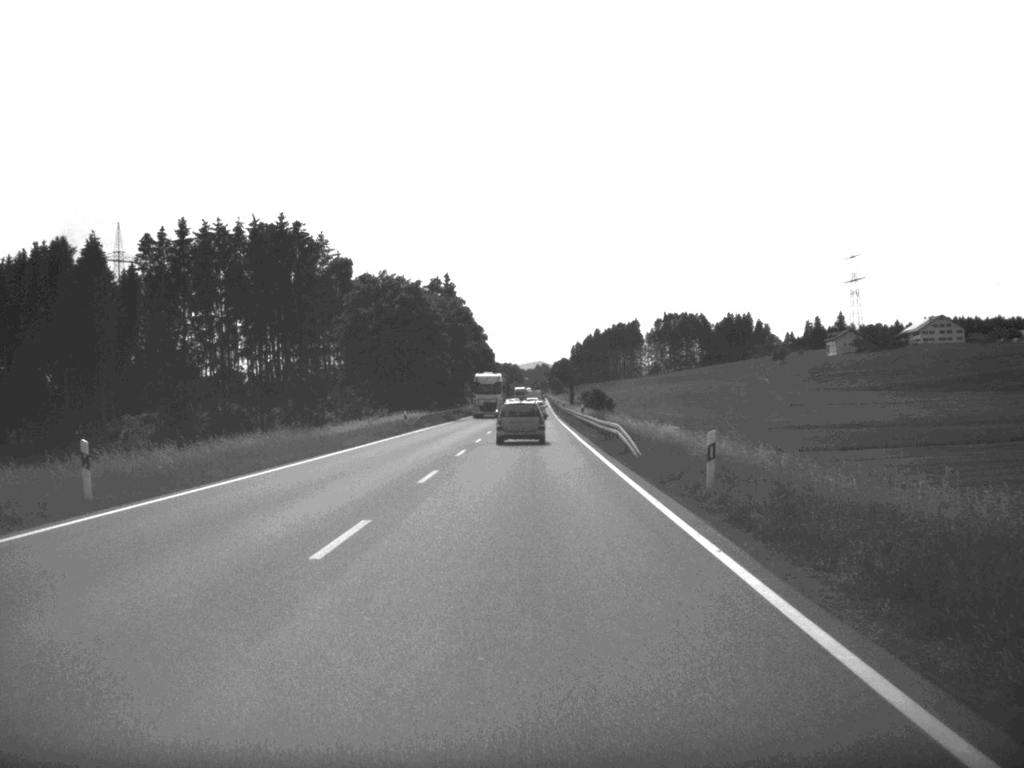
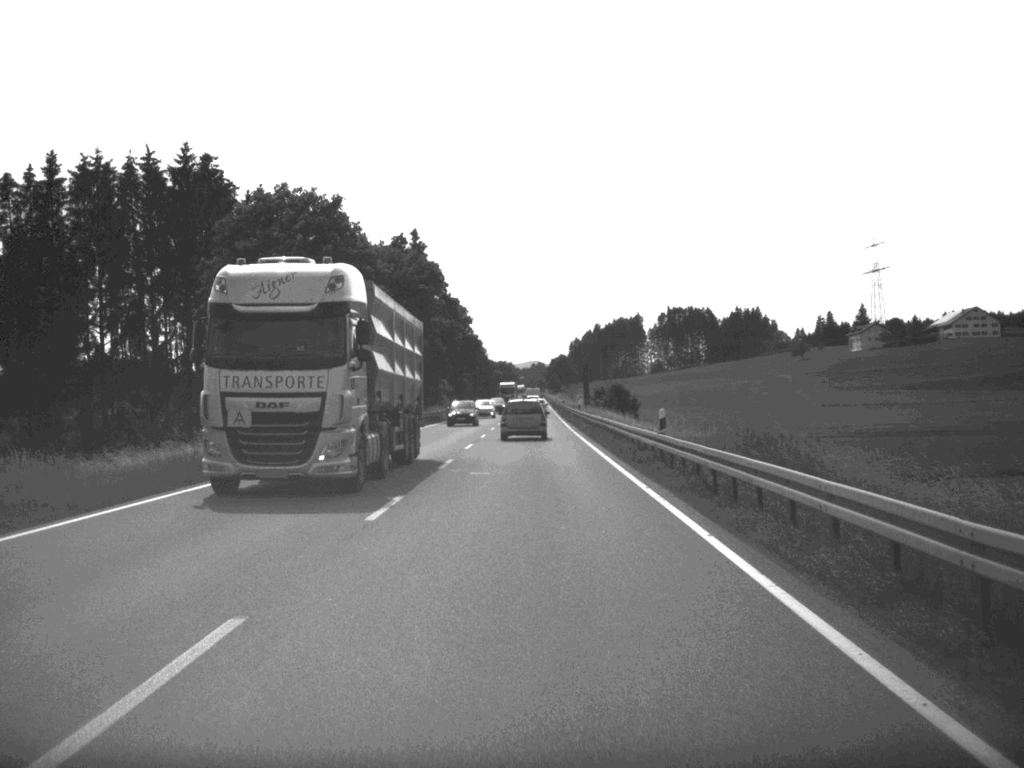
(+0.1, +43.3) m; 0°
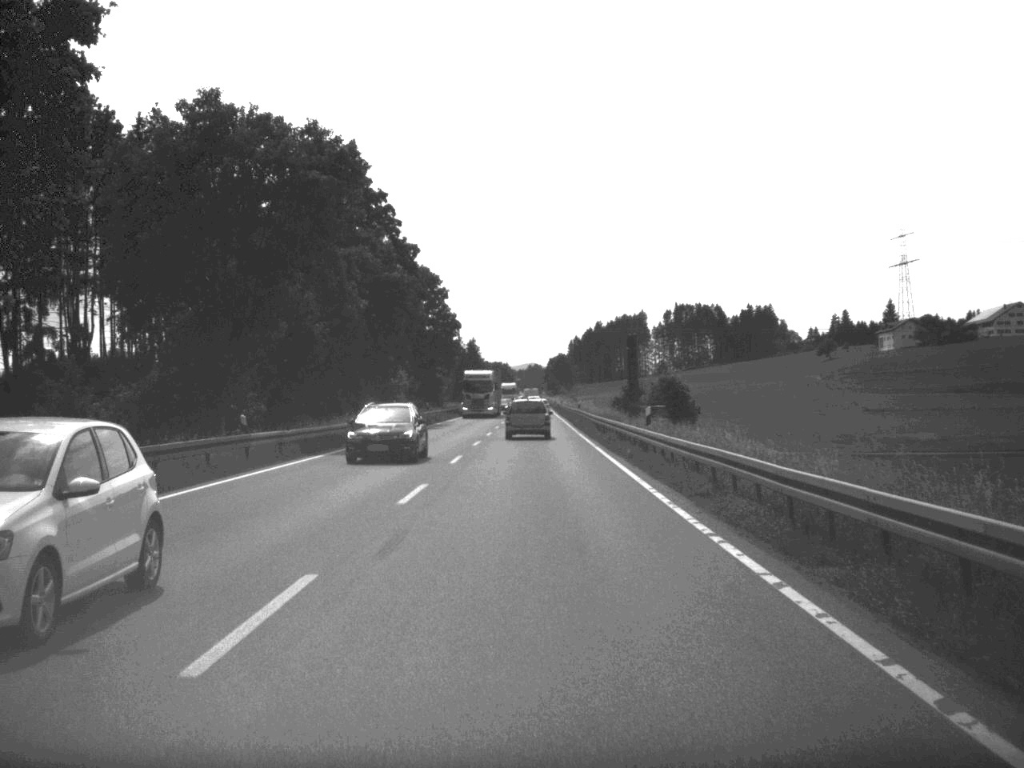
(0.0, +44.6) m; 0°
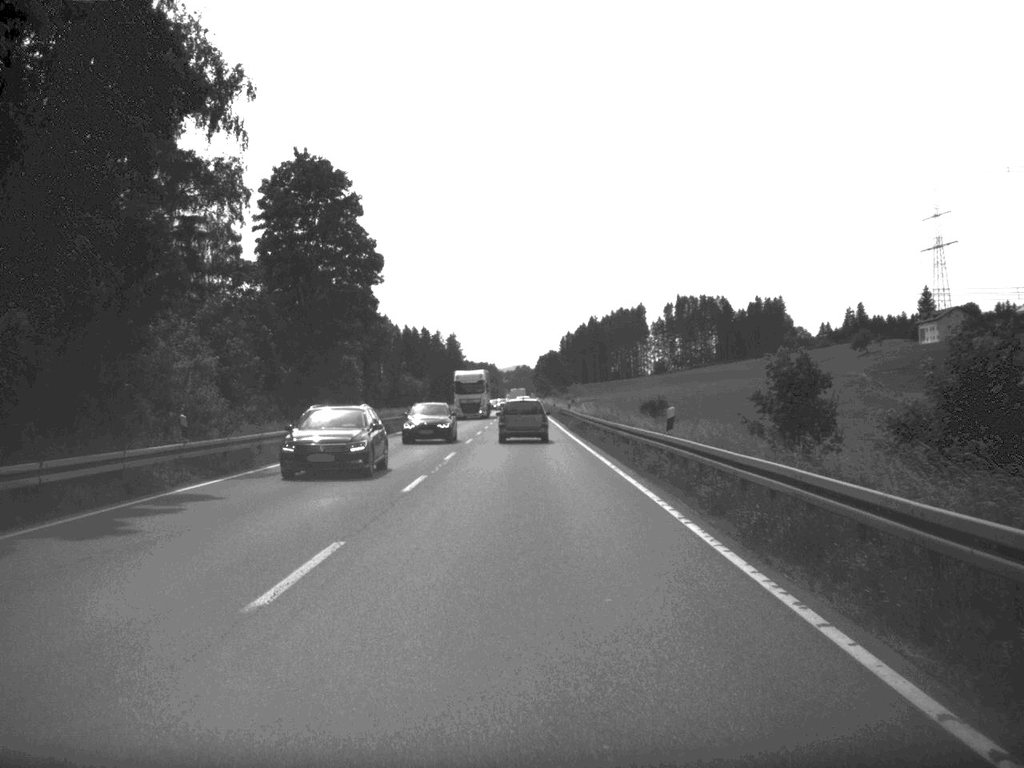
(+0.3, +56.9) m; 0°
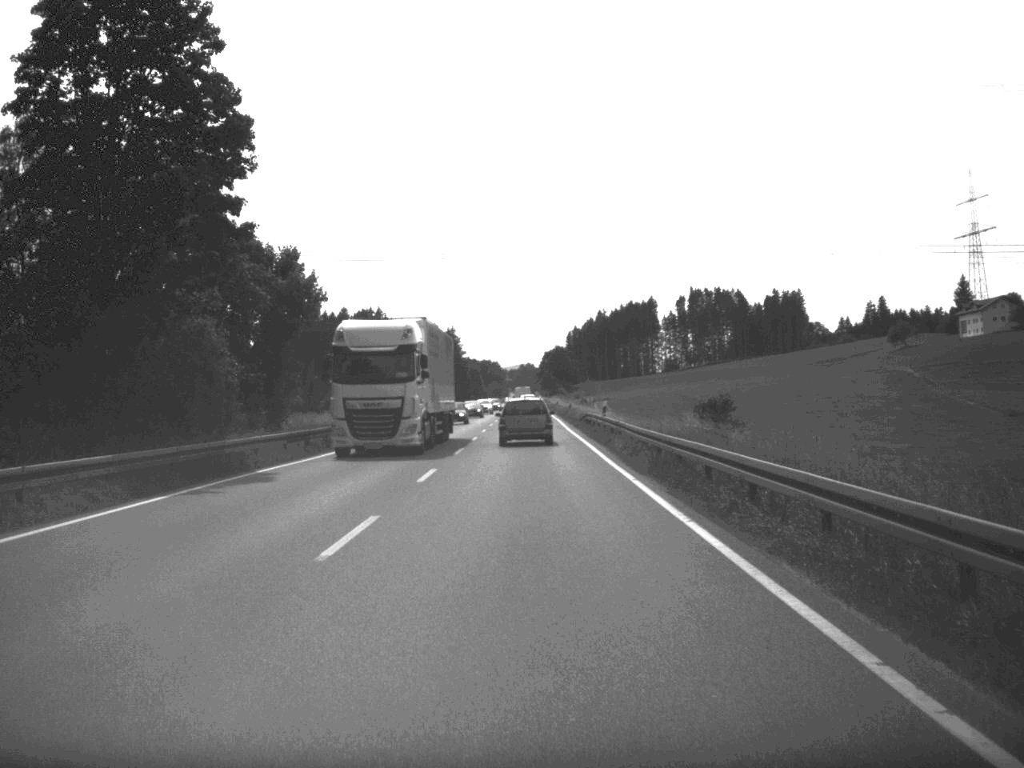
(-0.1, +32.3) m; 0°
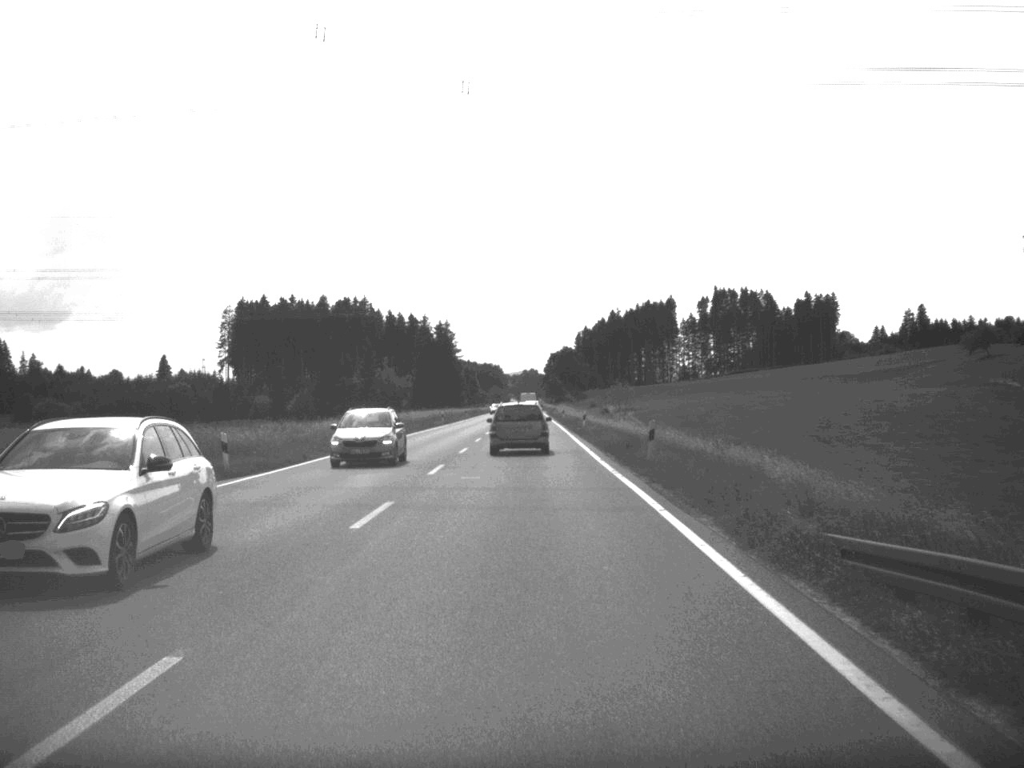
(+0.1, +55.4) m; 0°
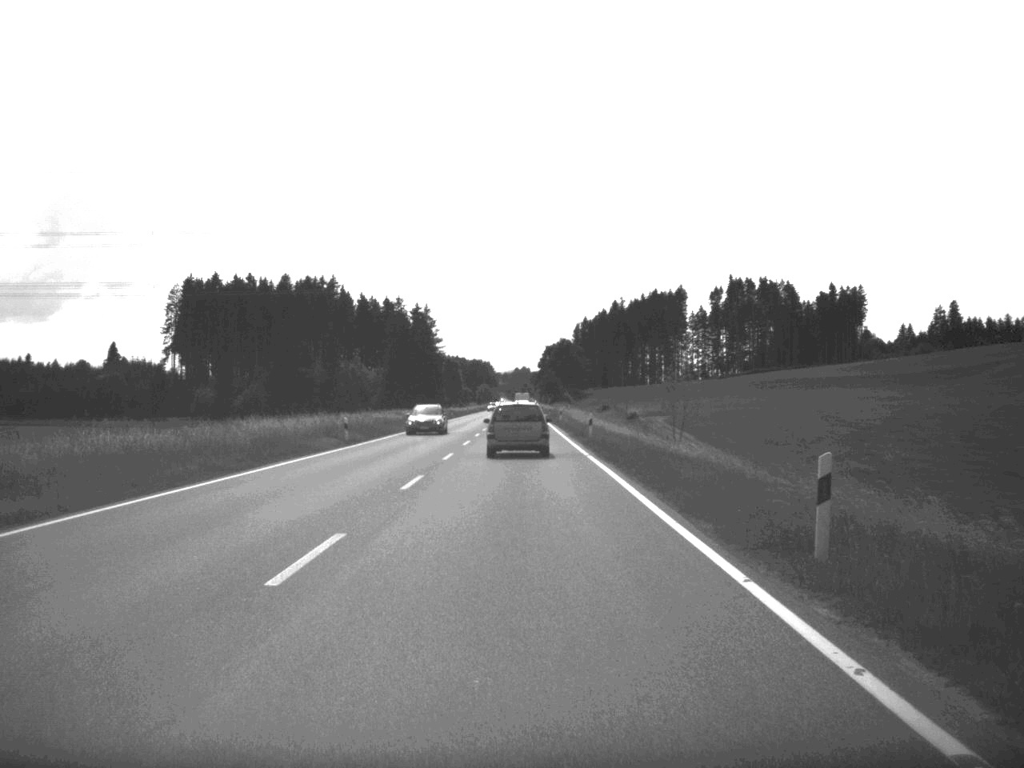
(+0.1, +52.2) m; 0°
